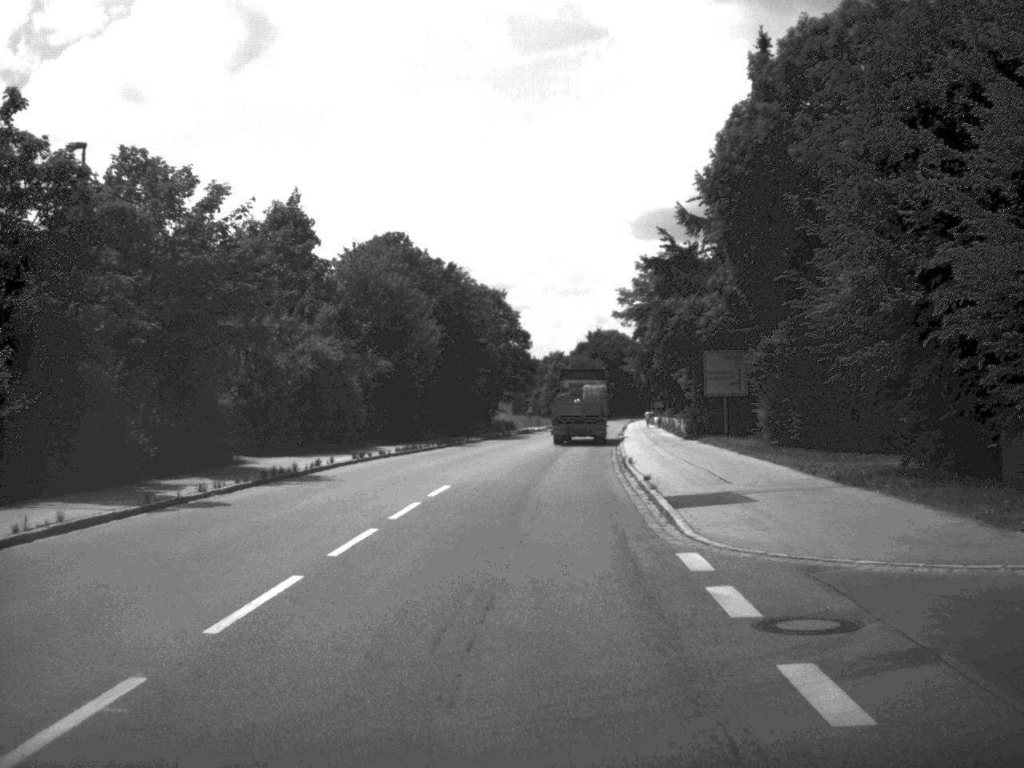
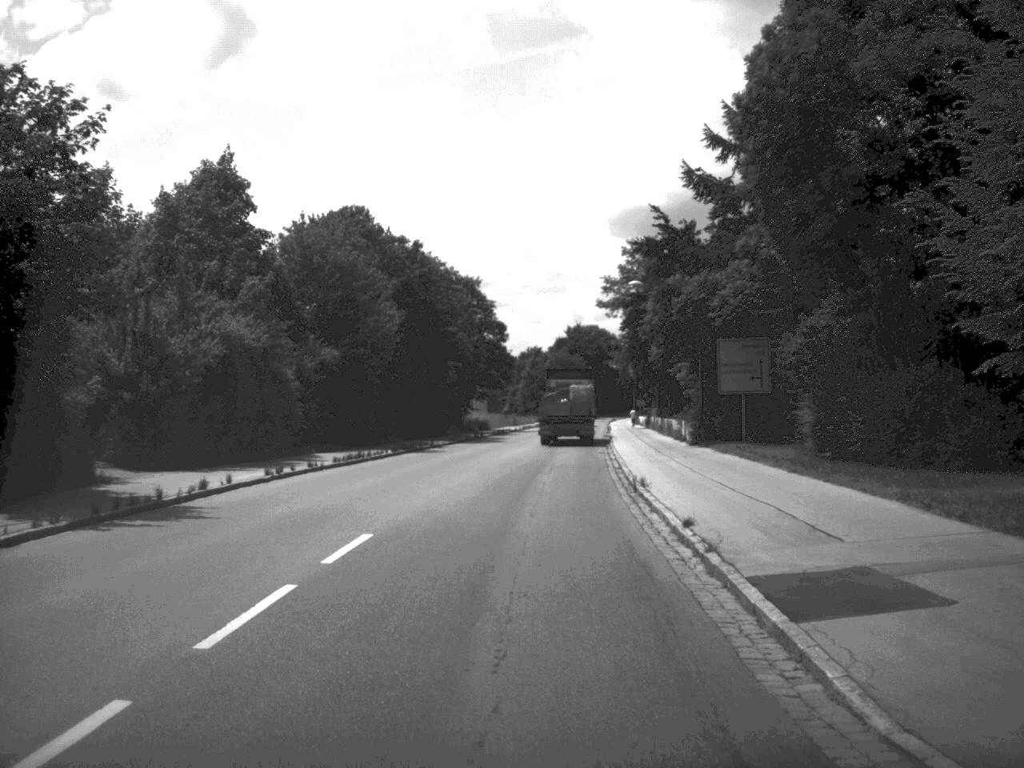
(+0.1, +9.2) m; +1°
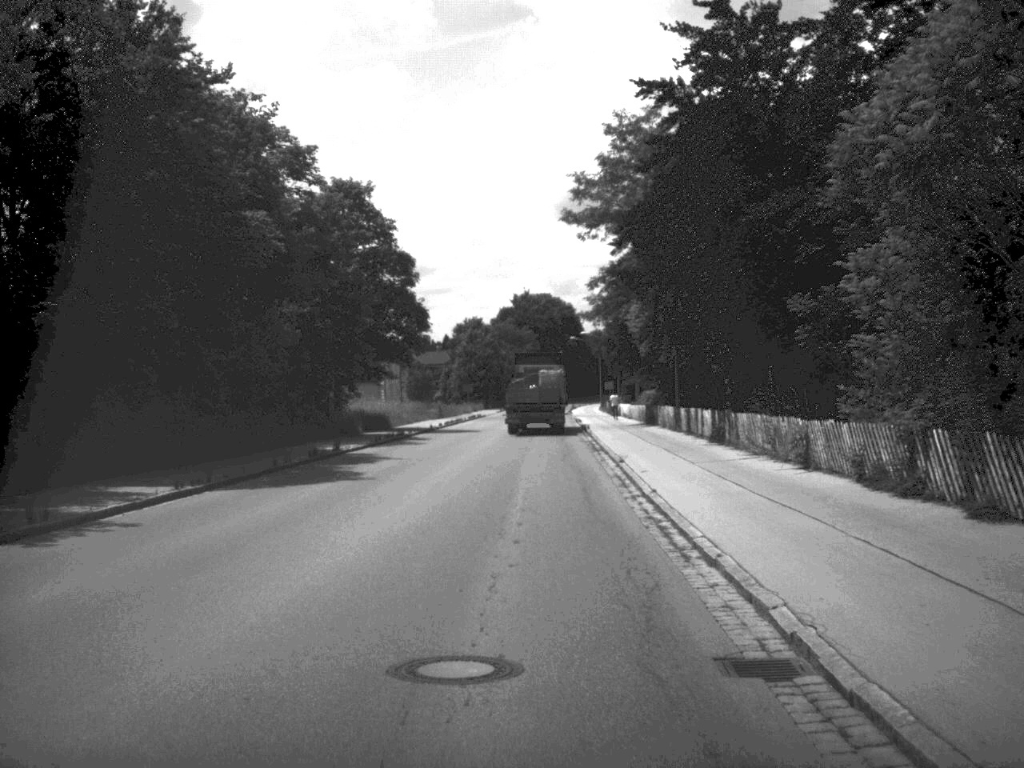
(+1.1, +39.4) m; +2°
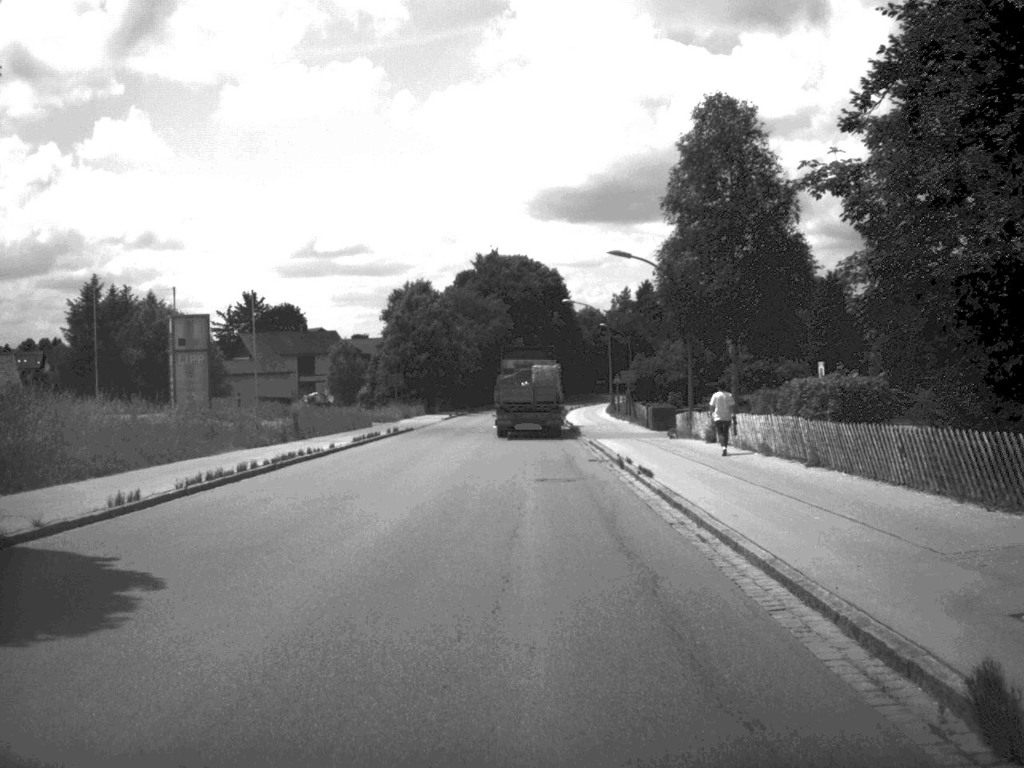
(+0.3, +51.3) m; +1°
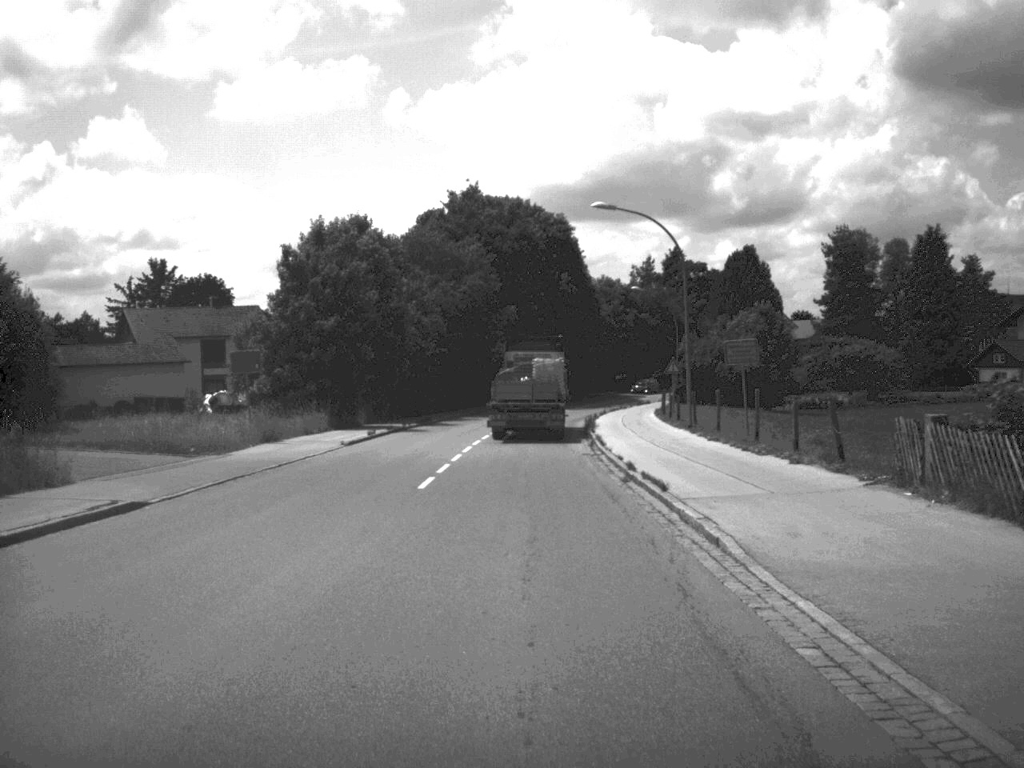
(0.0, +42.3) m; 0°
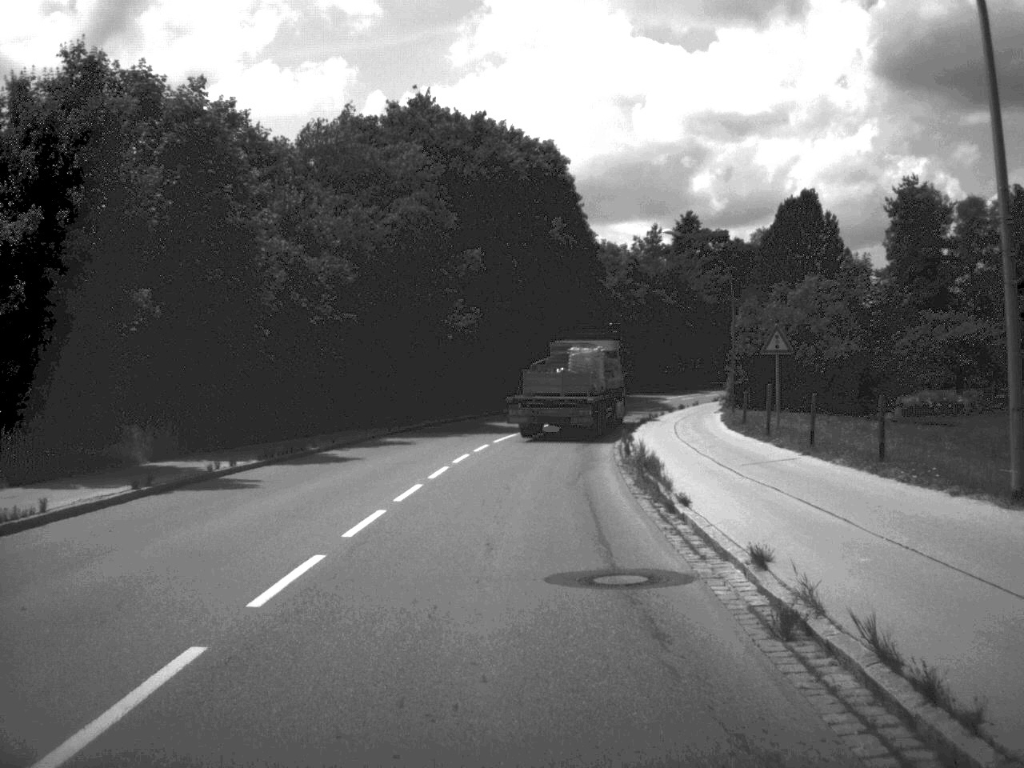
(+0.1, +29.9) m; +1°
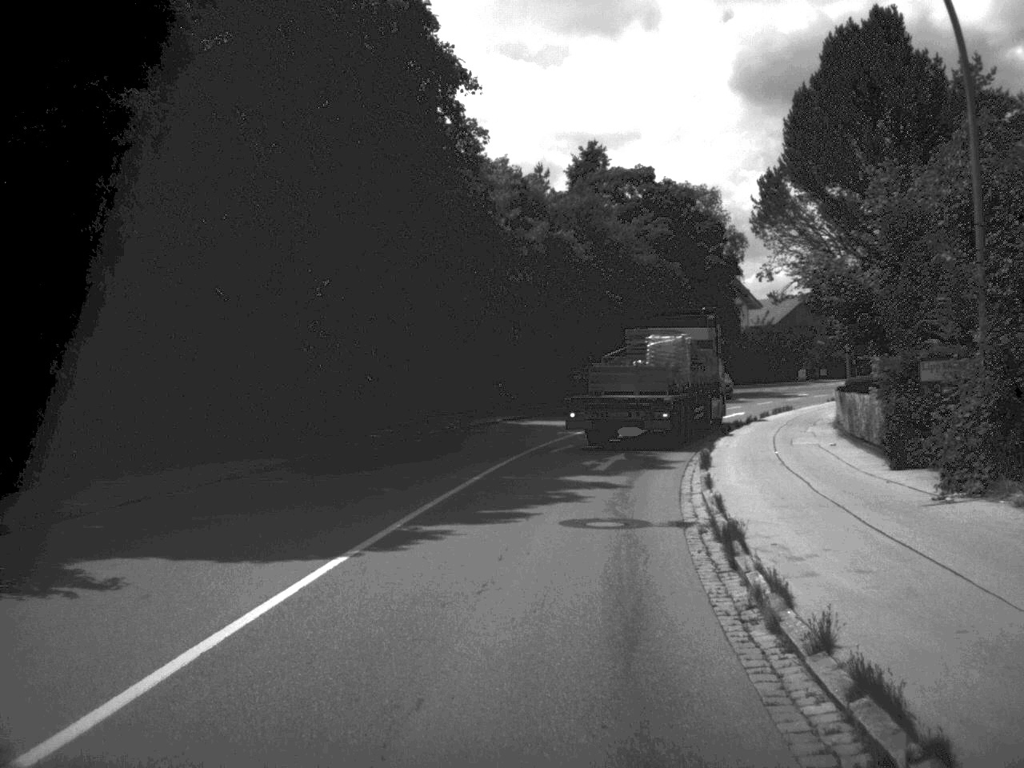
(+1.8, +40.7) m; +6°
